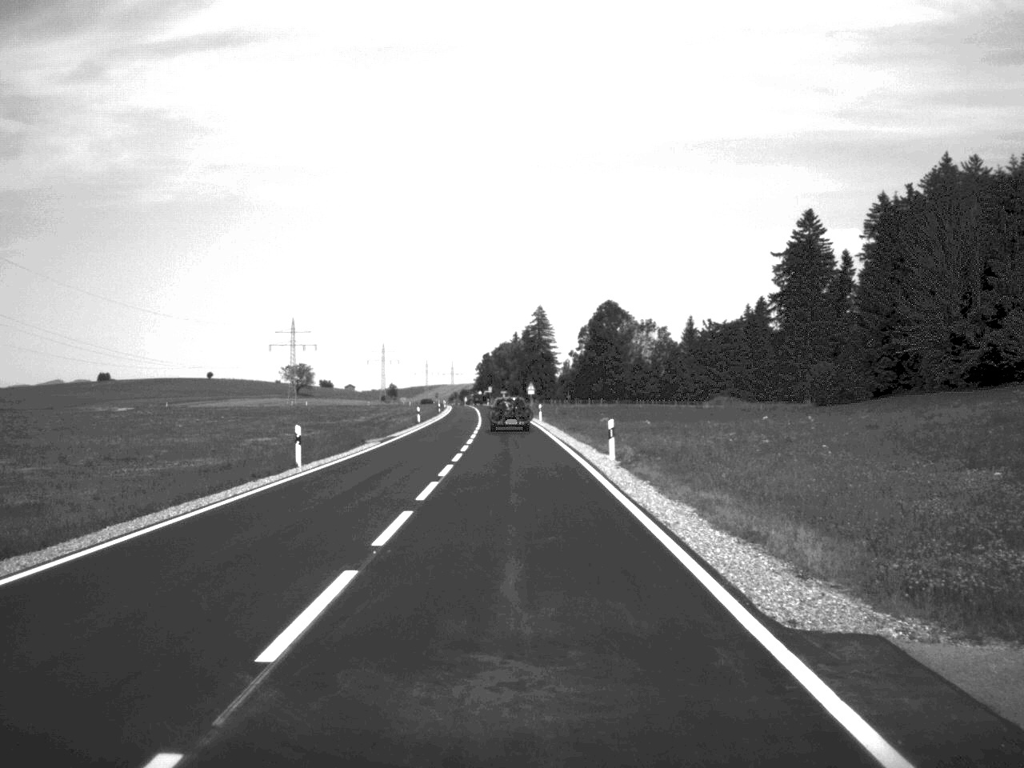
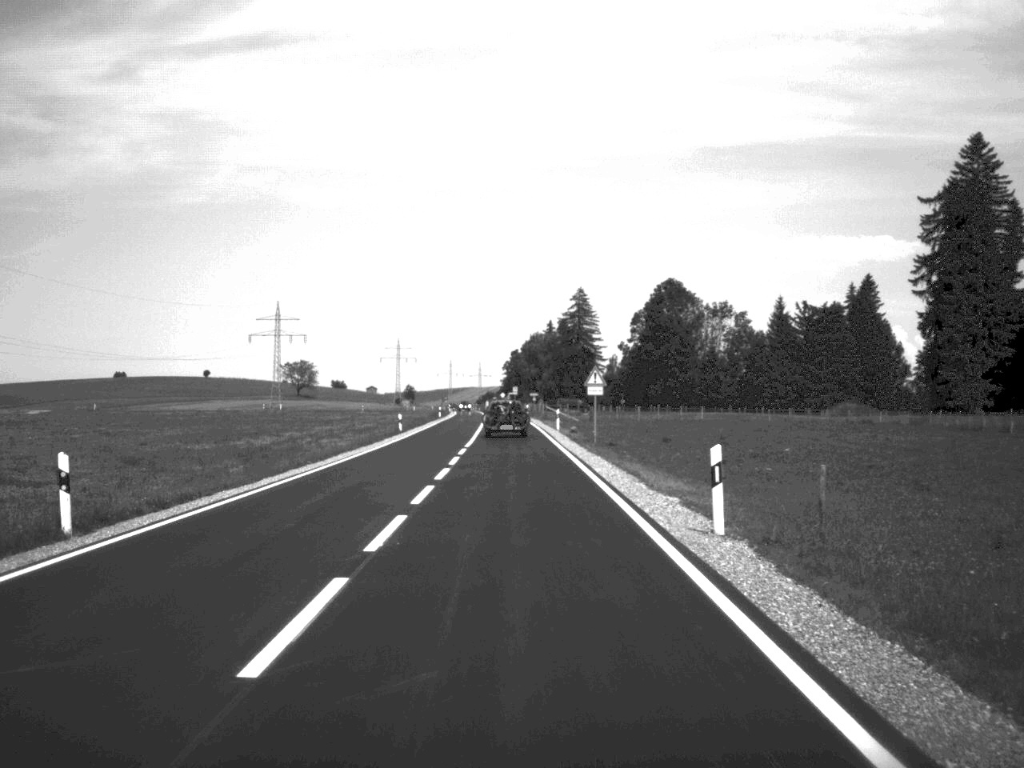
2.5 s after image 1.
(-0.9, +65.4) m; -1°
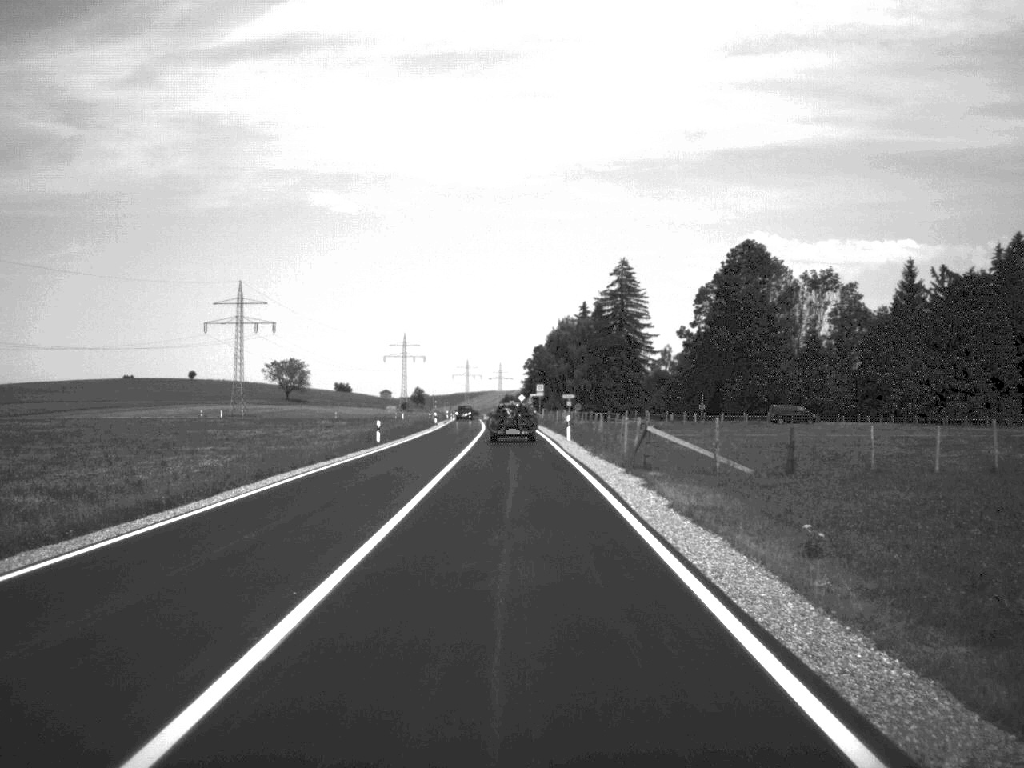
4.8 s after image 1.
(-0.7, +60.8) m; -1°
